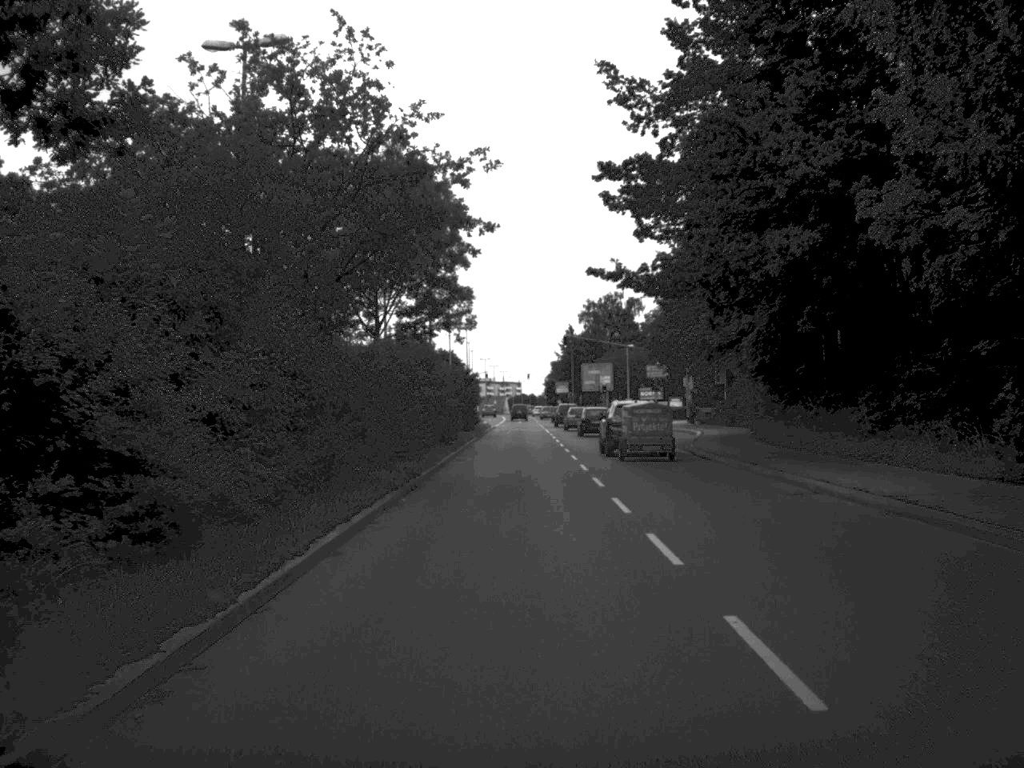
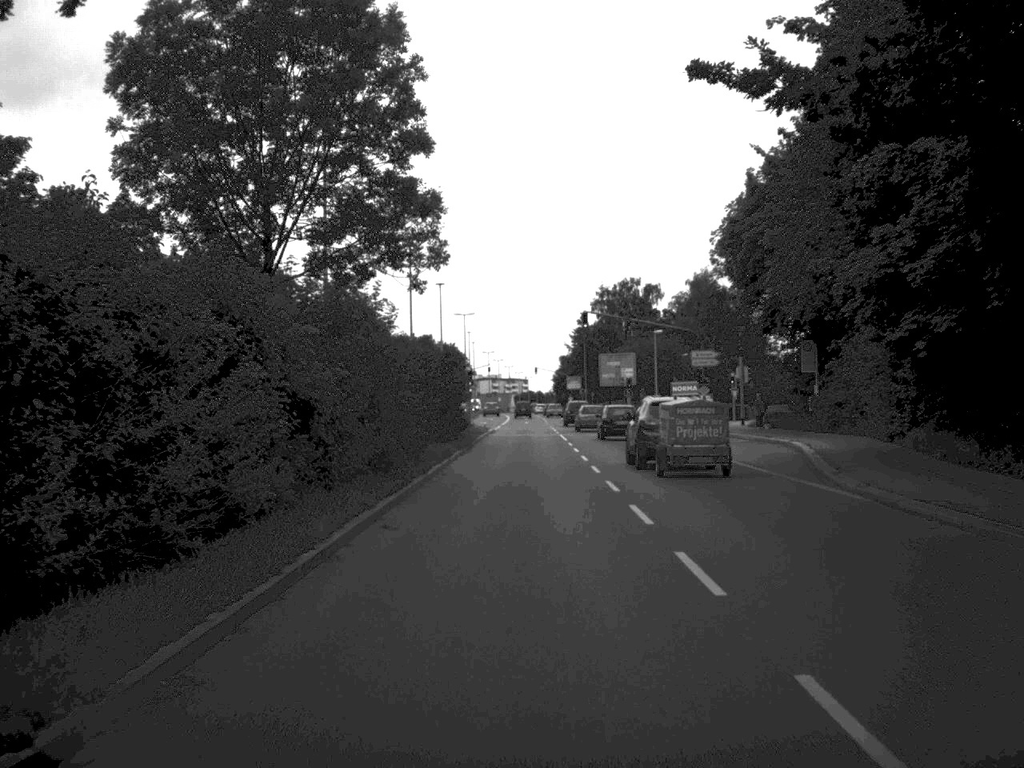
(-0.1, +19.8) m; 0°
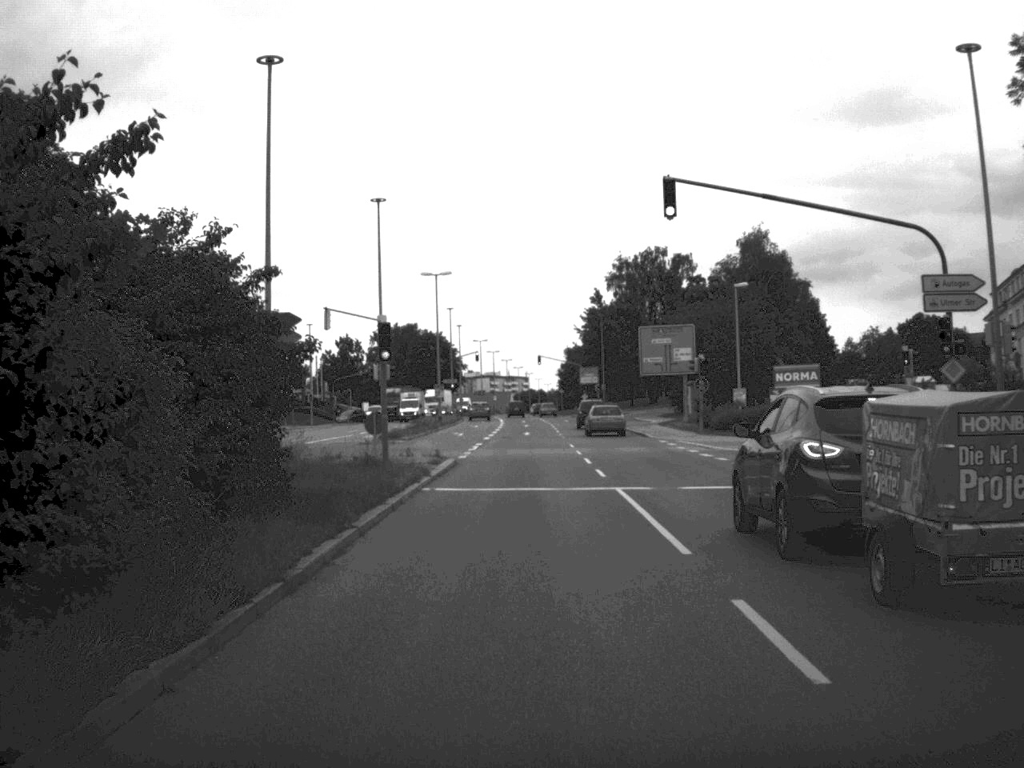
(0.0, +38.8) m; 0°
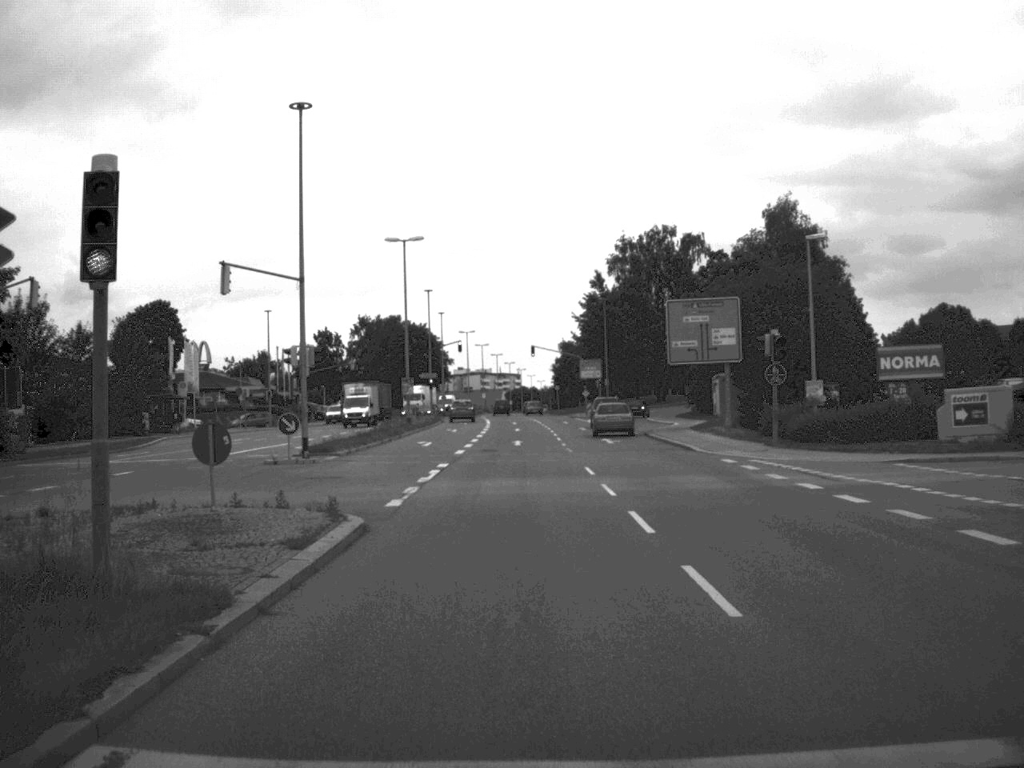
(0.0, +17.5) m; 0°
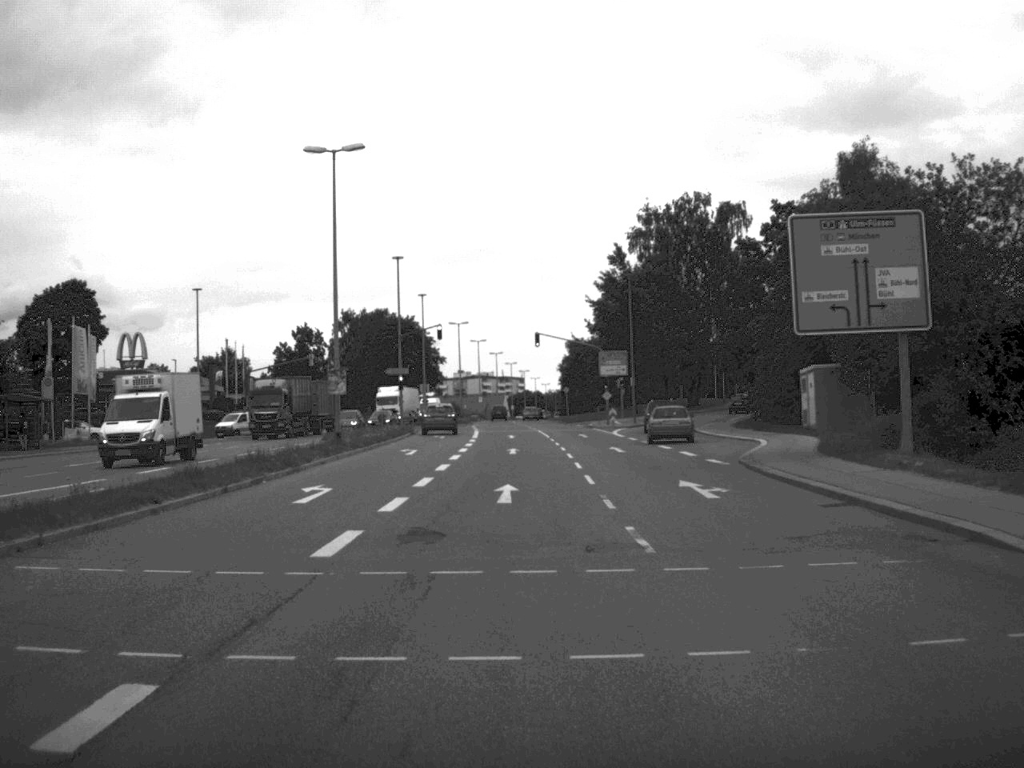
(+0.1, +25.6) m; 0°
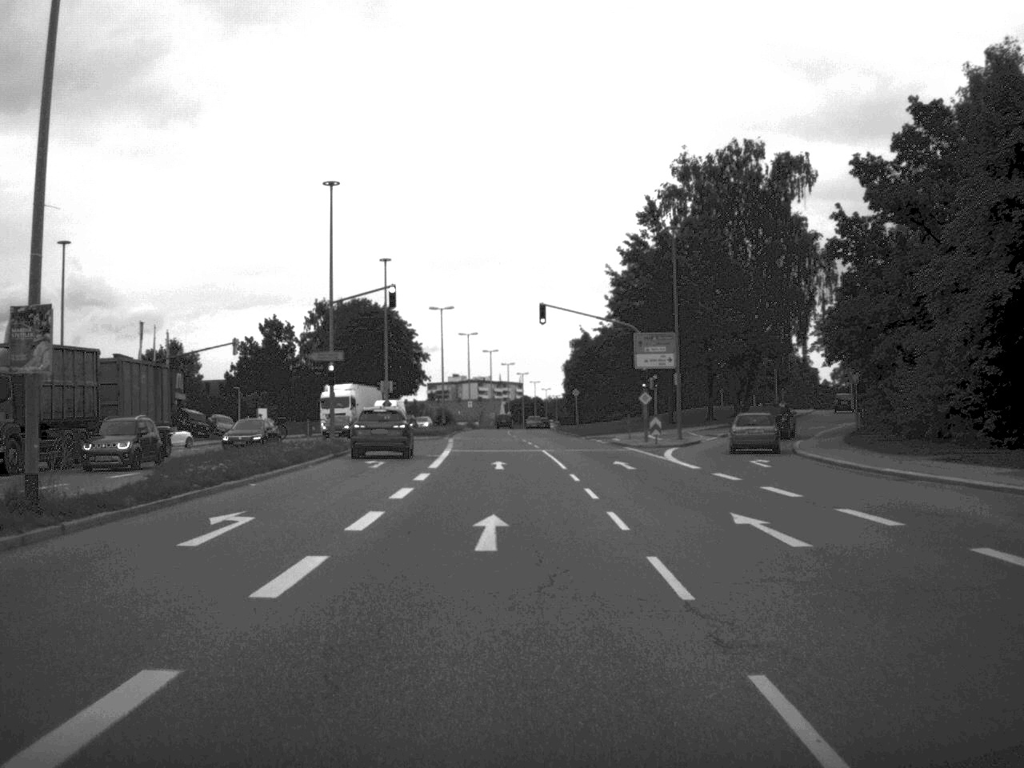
(0.0, +26.6) m; 0°
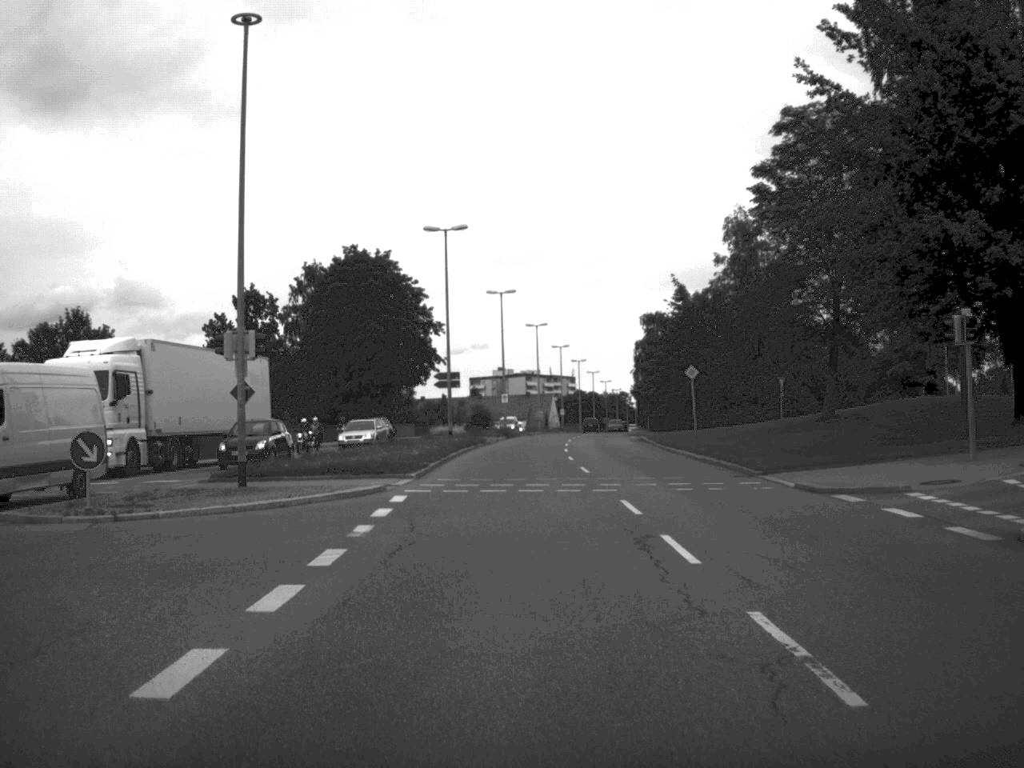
(-0.9, +46.2) m; -2°
